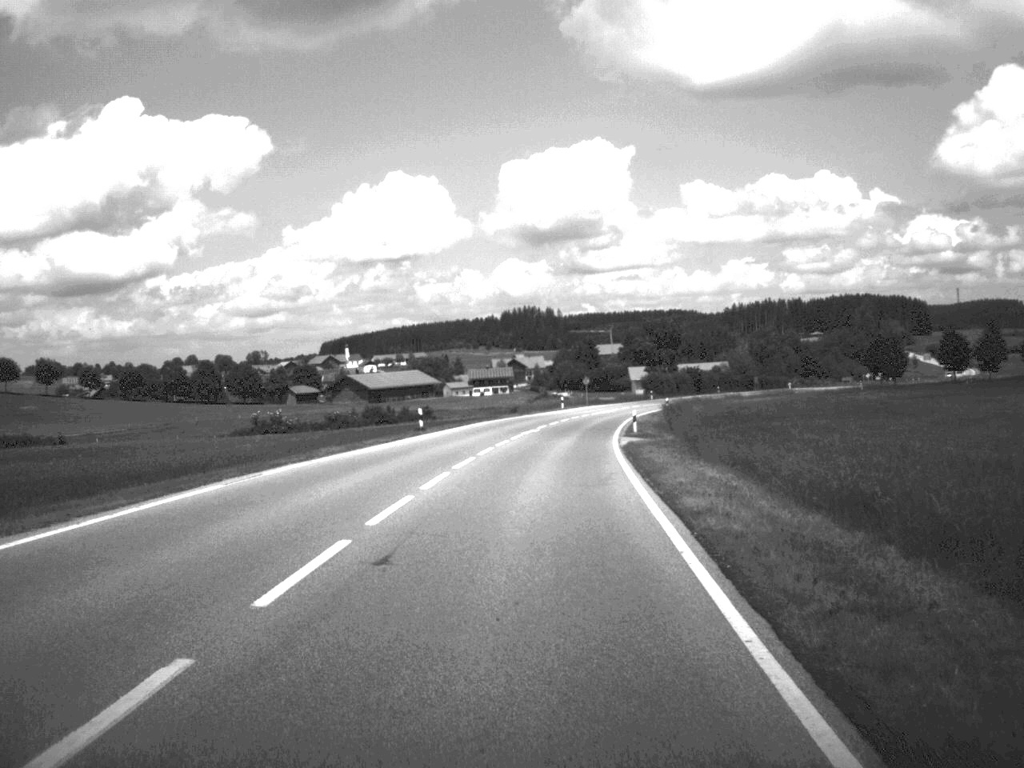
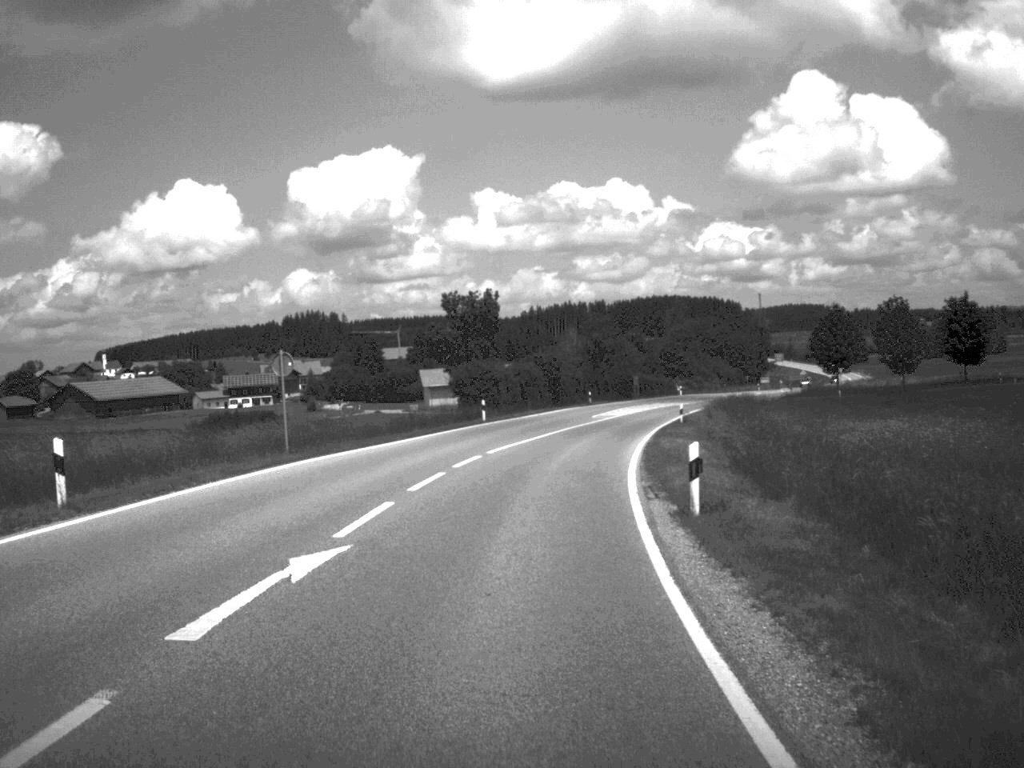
(+5.8, +81.7) m; +9°
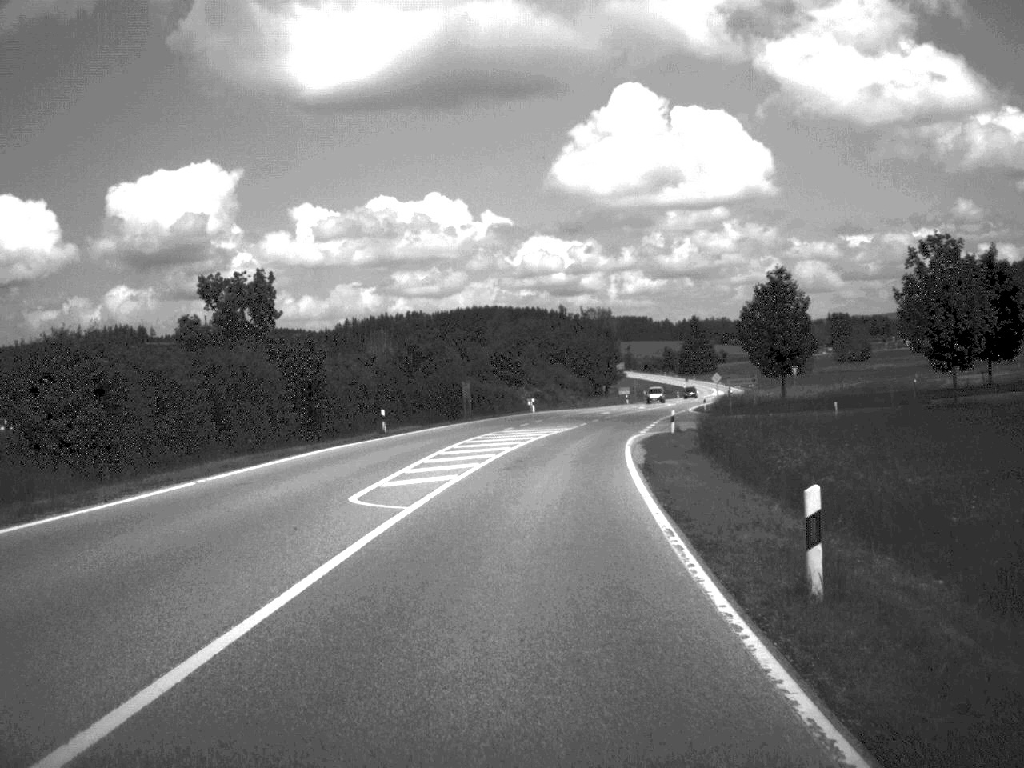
(+3.2, +46.8) m; +8°
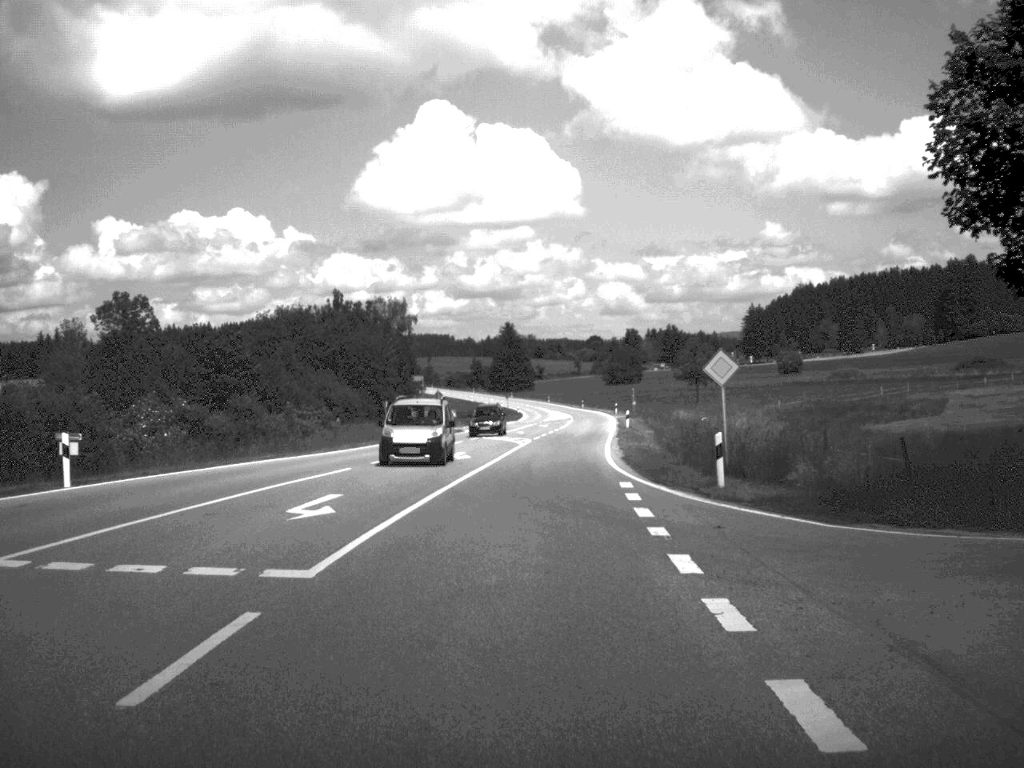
(+5.2, +65.6) m; +9°
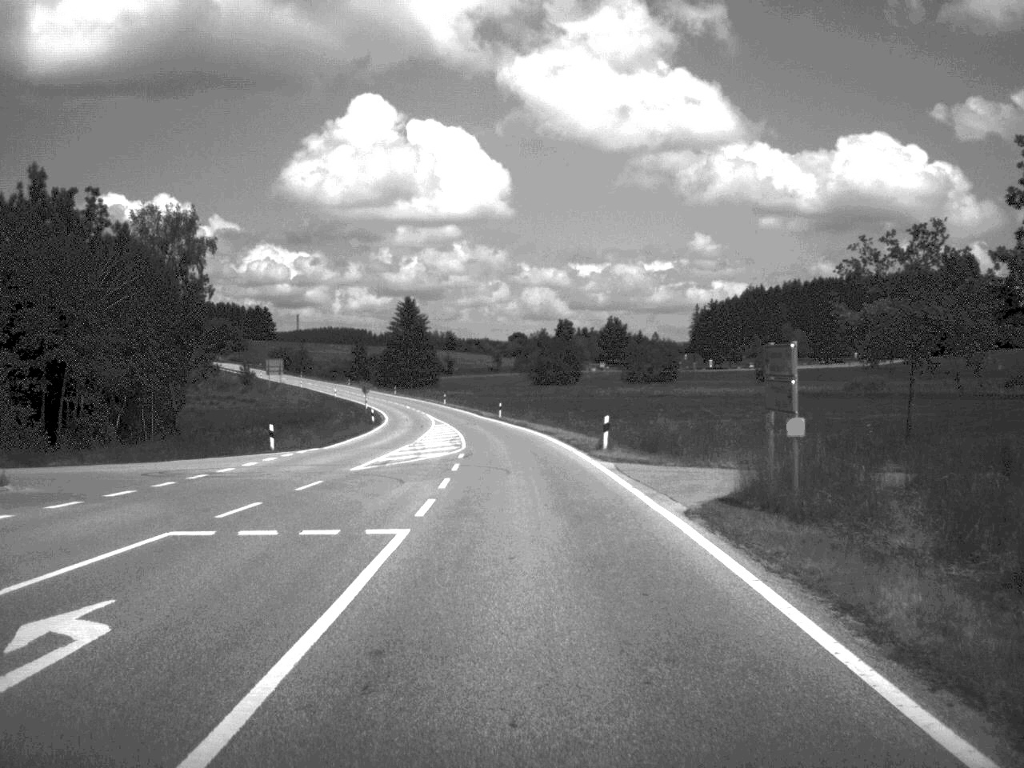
(+3.5, +82.1) m; +3°
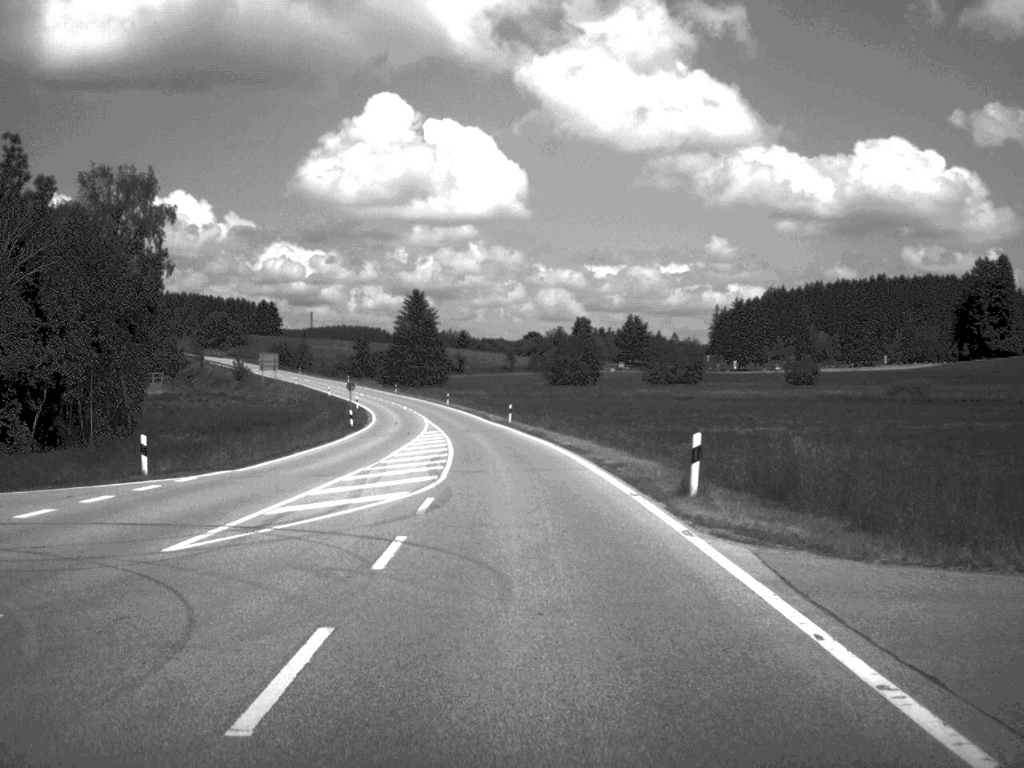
(-0.1, +16.8) m; -1°
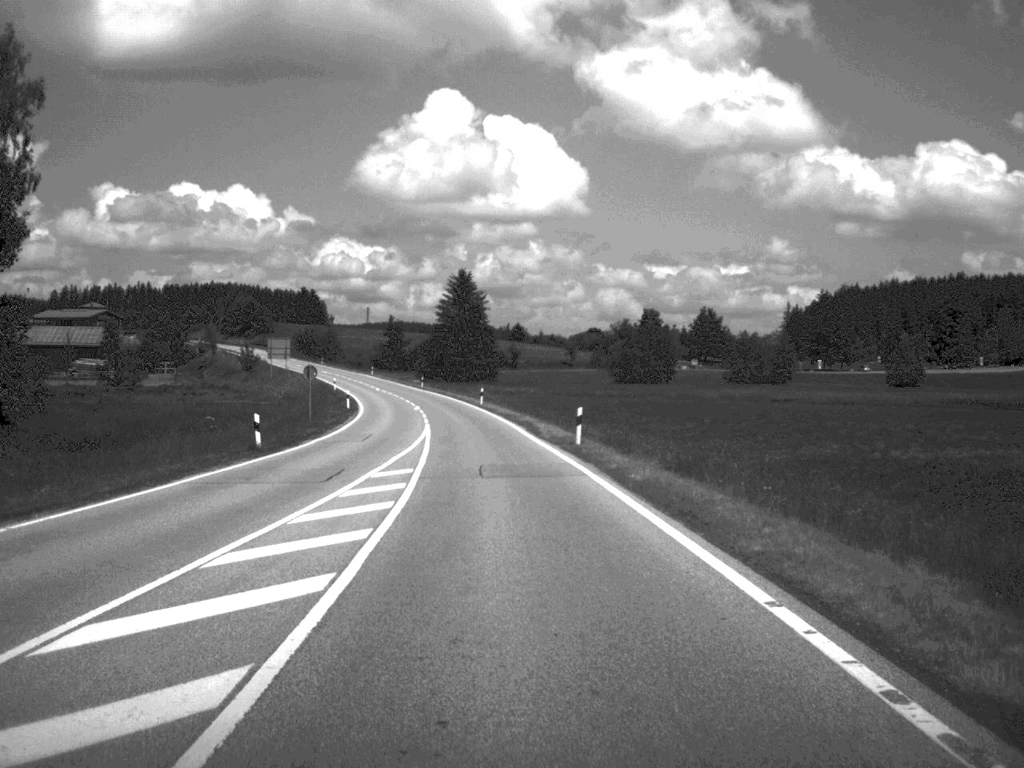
(-0.7, +34.7) m; -3°
